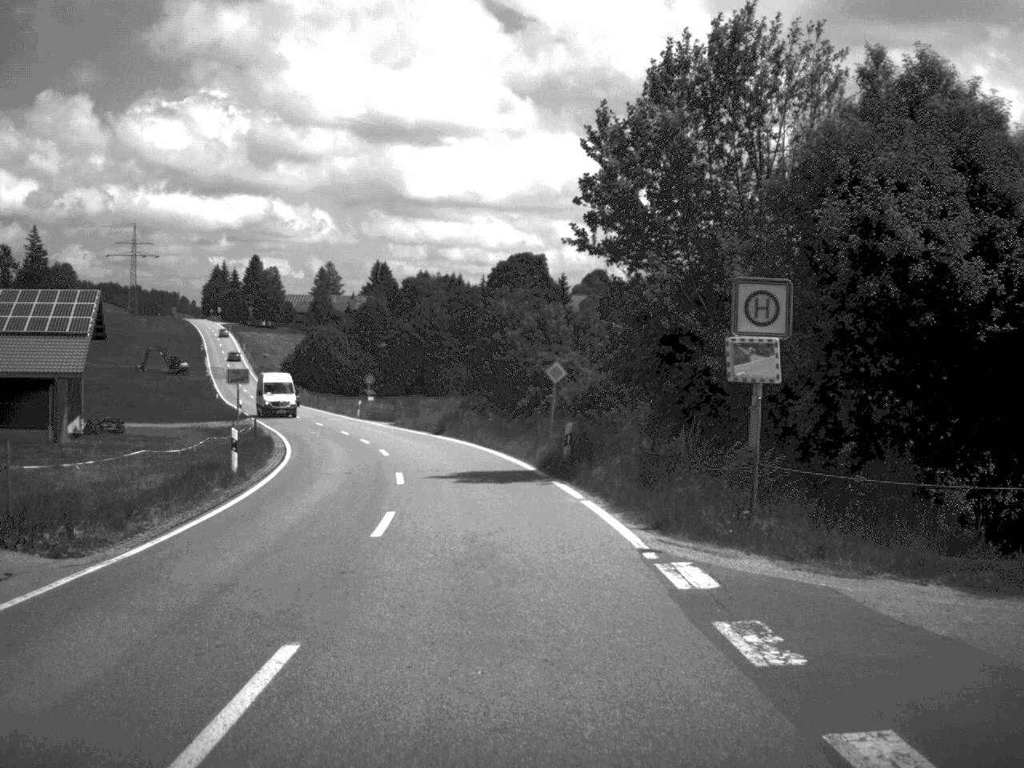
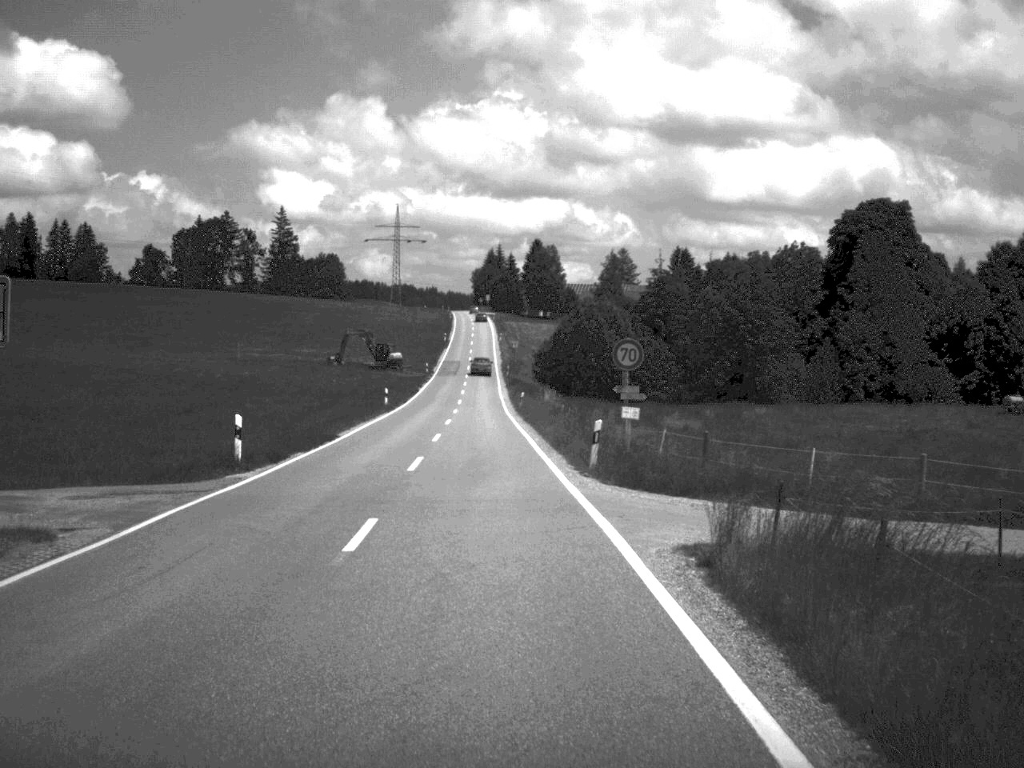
(-4.9, +48.5) m; -14°
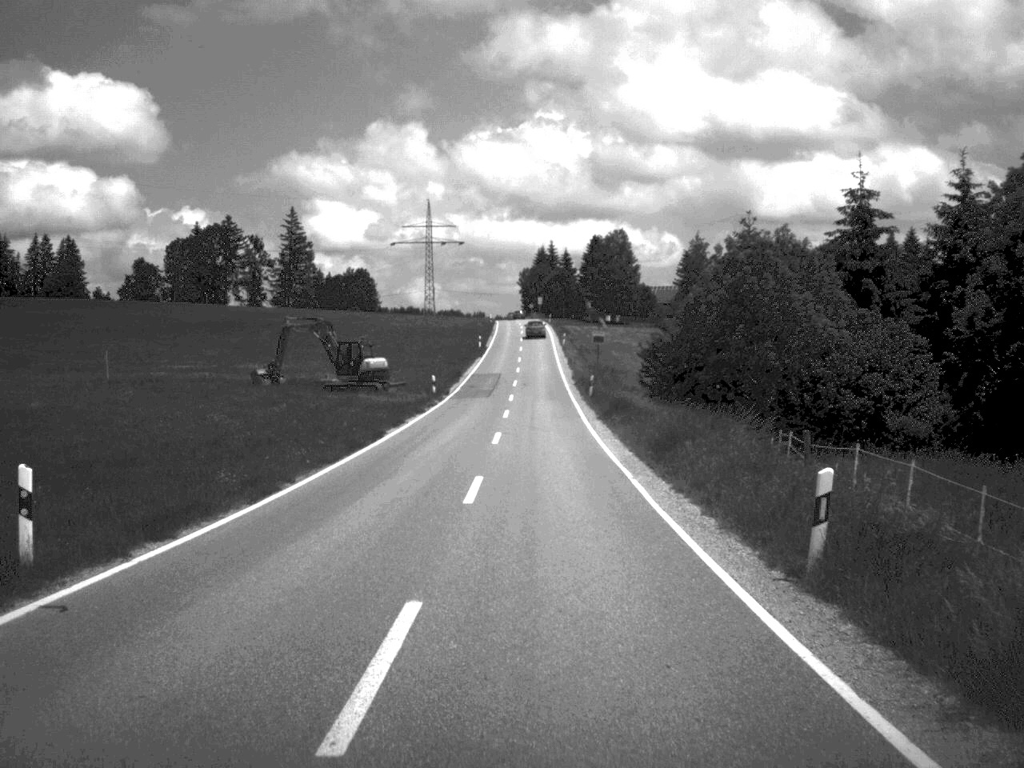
(-2.1, +53.3) m; -2°
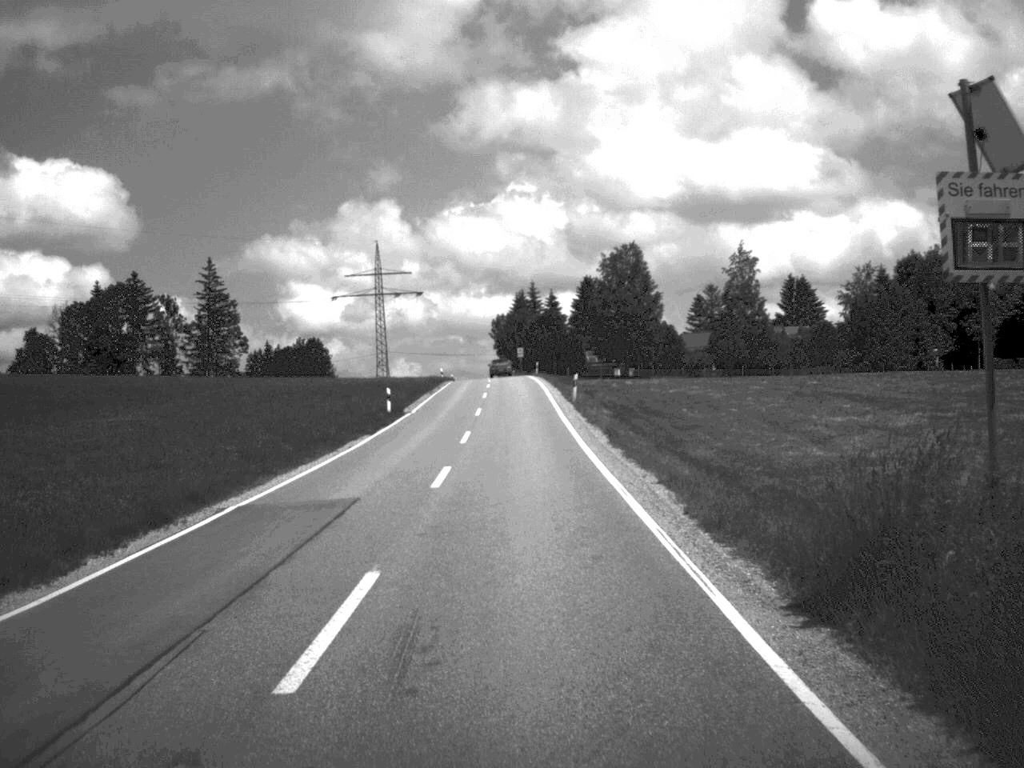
(+0.5, +57.1) m; +1°
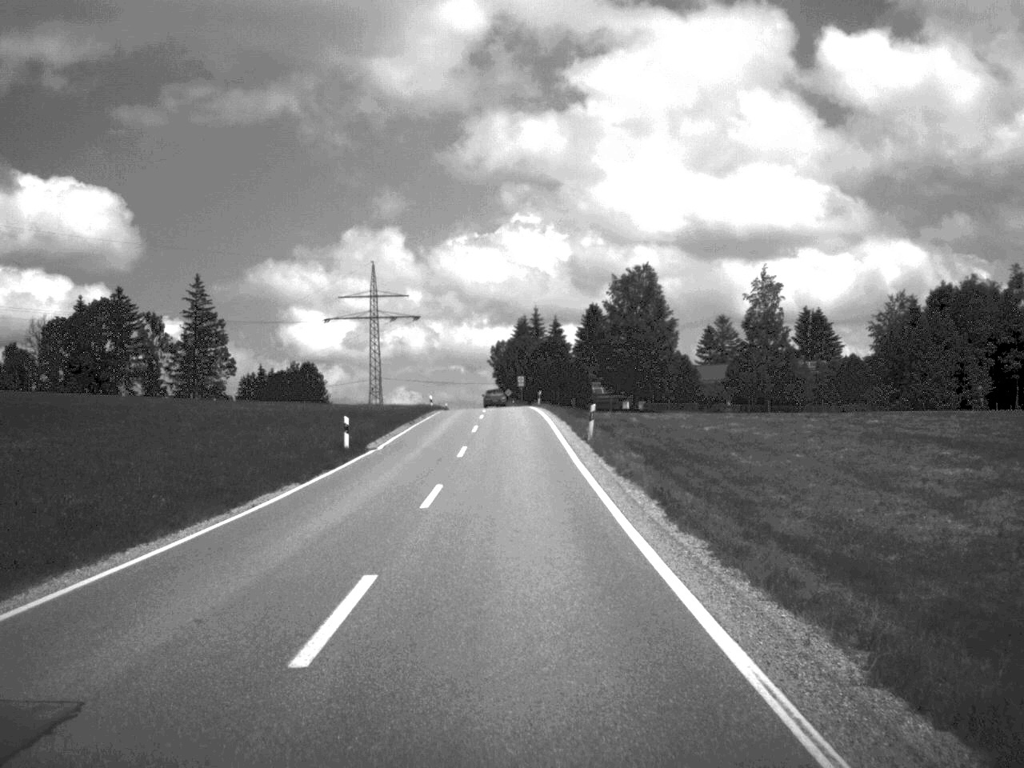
(0.0, +11.2) m; 0°
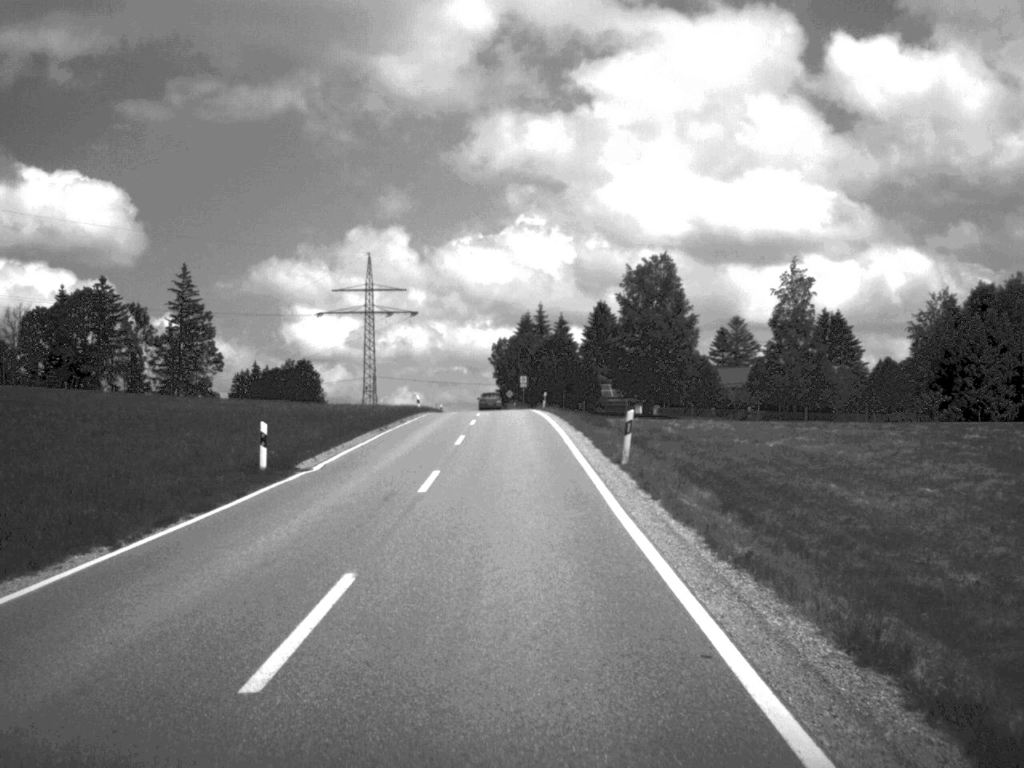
(0.0, +11.7) m; 0°
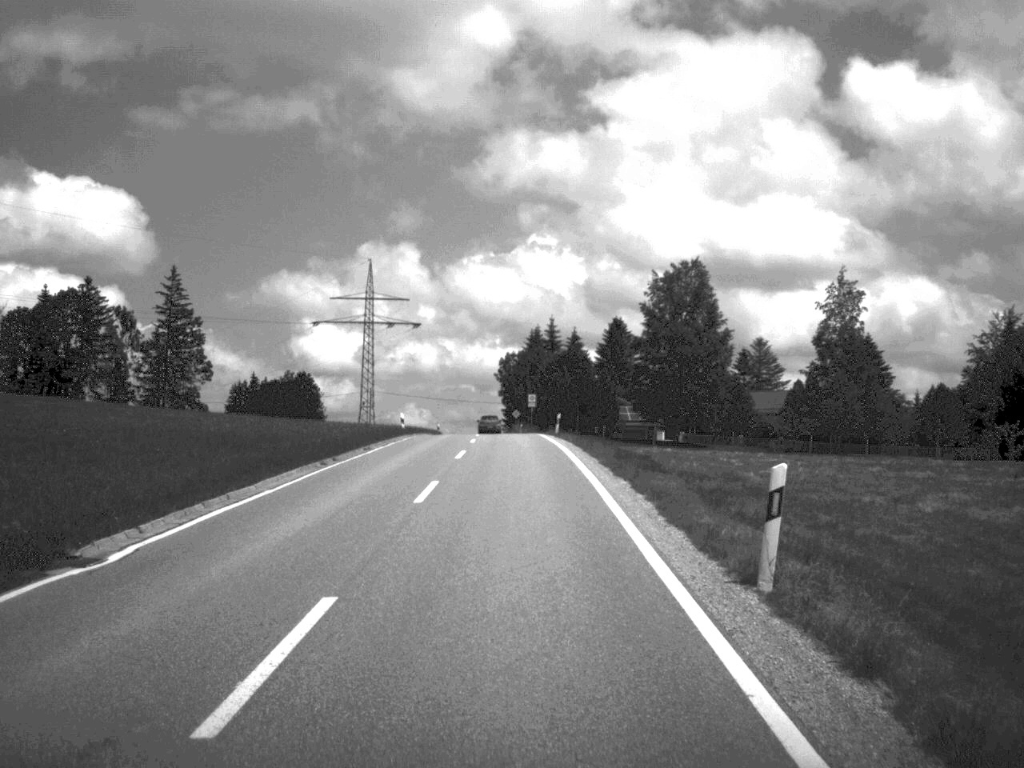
(0.0, +13.2) m; 0°
